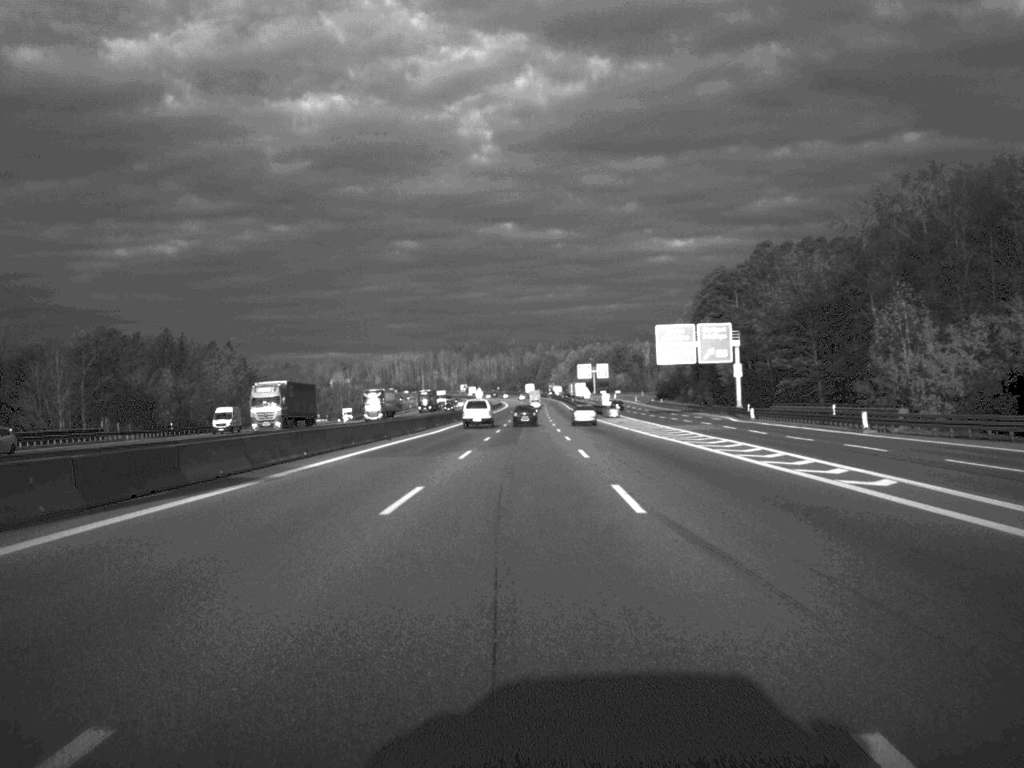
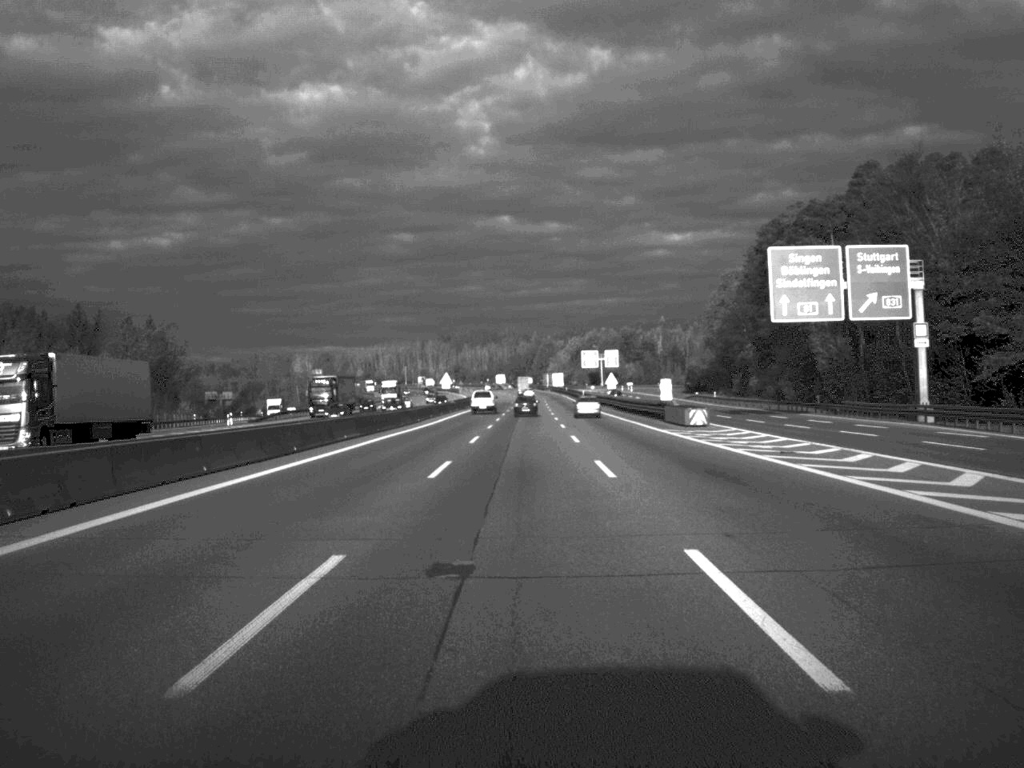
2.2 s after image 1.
(+0.2, +64.3) m; 0°
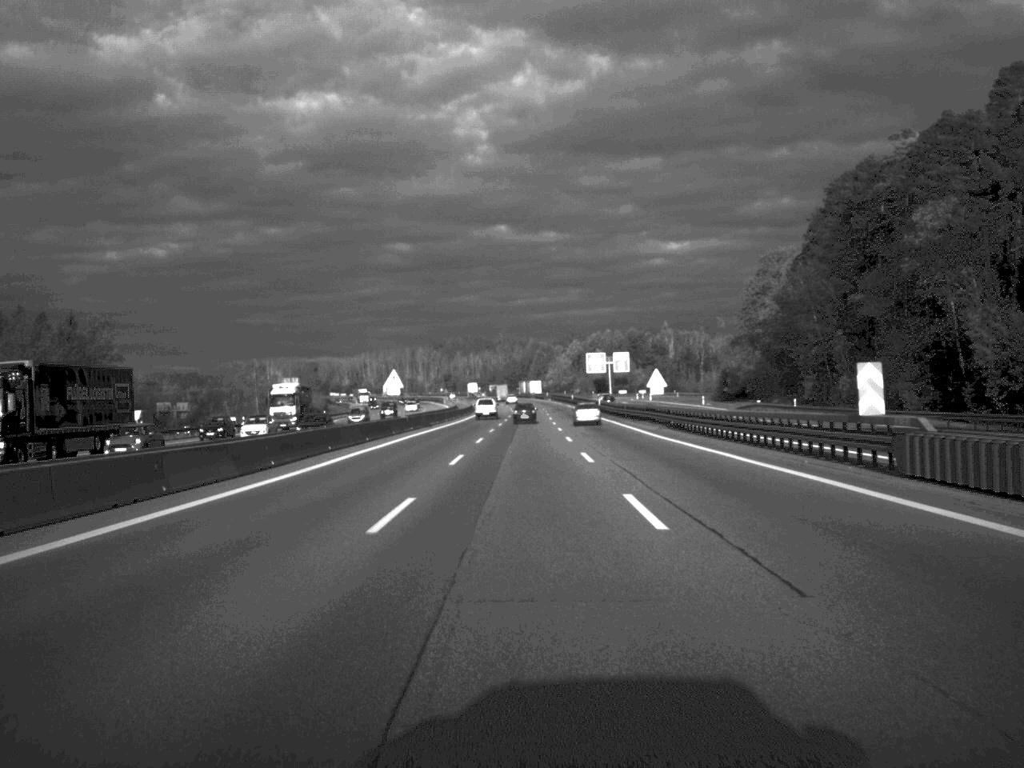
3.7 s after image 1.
(+0.1, +44.5) m; 0°
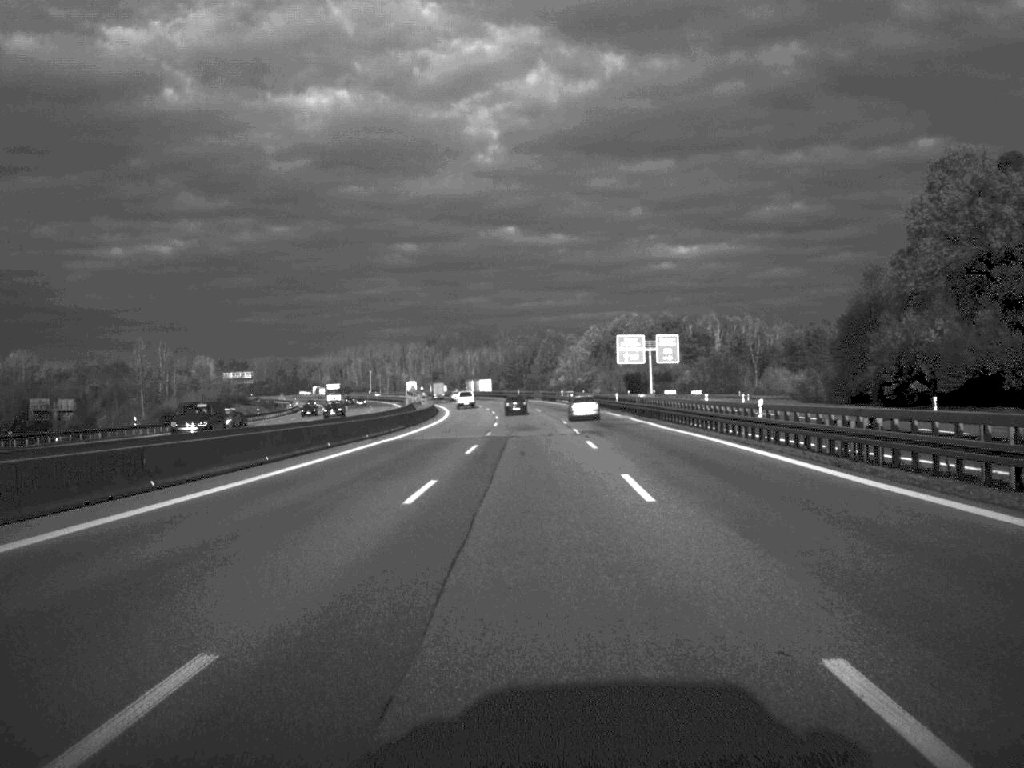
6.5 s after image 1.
(+0.1, +85.0) m; 0°
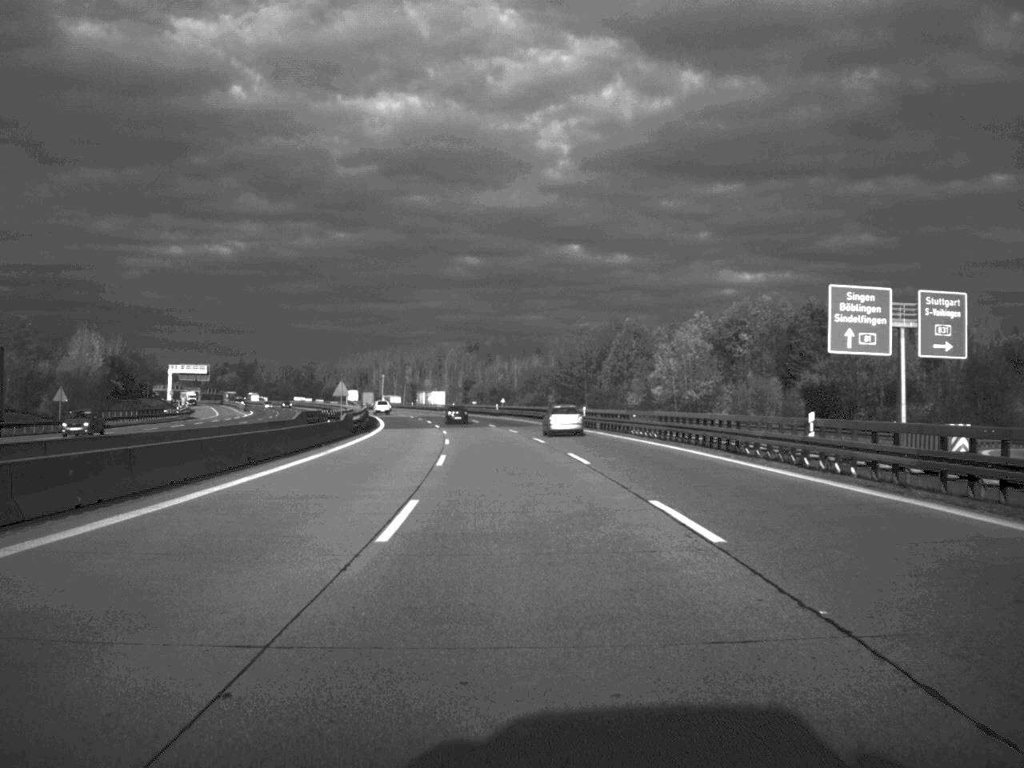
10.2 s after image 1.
(-1.4, +108.6) m; -3°
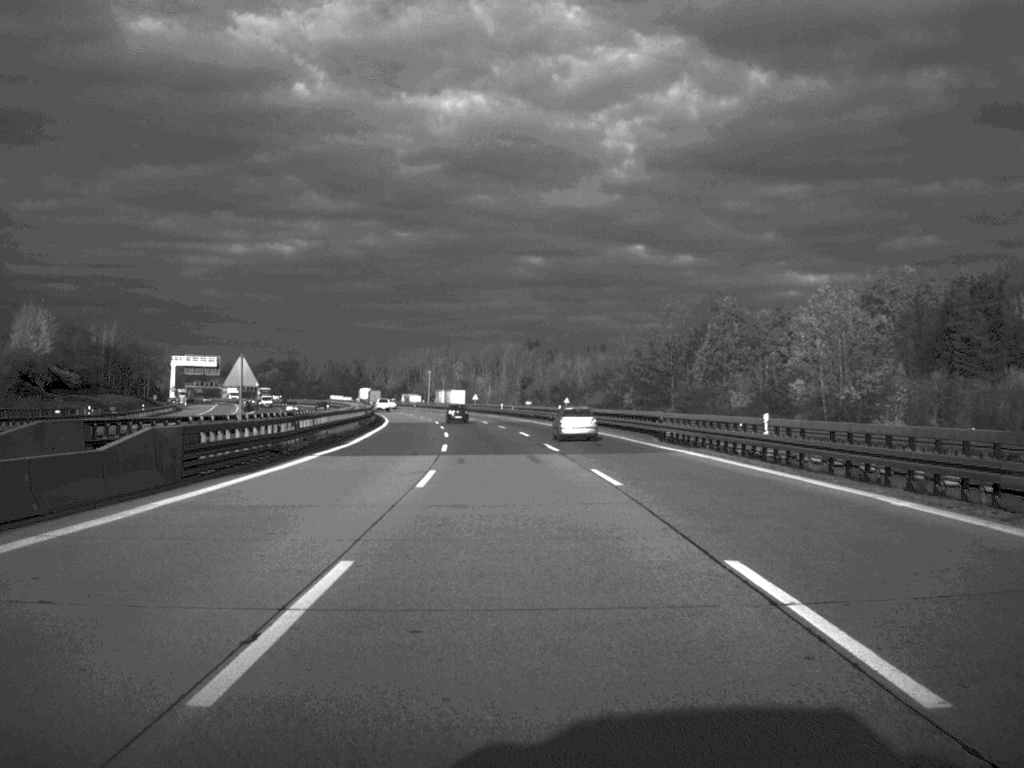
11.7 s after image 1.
(-1.1, +43.5) m; -3°
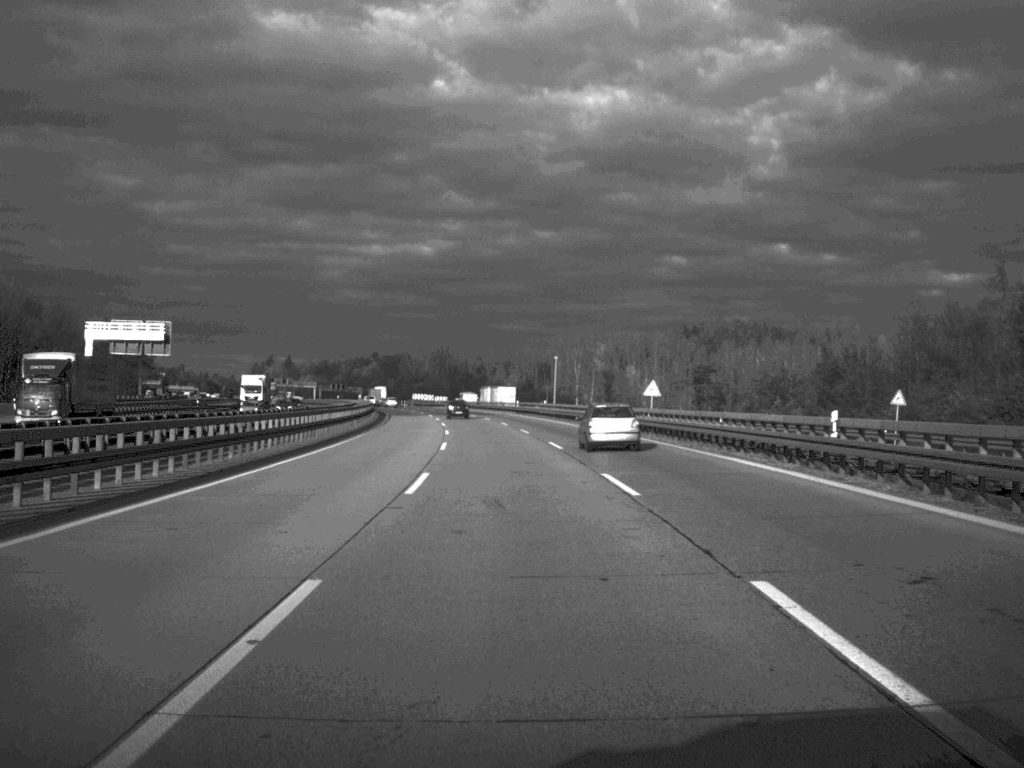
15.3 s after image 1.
(-6.0, +108.8) m; -6°
